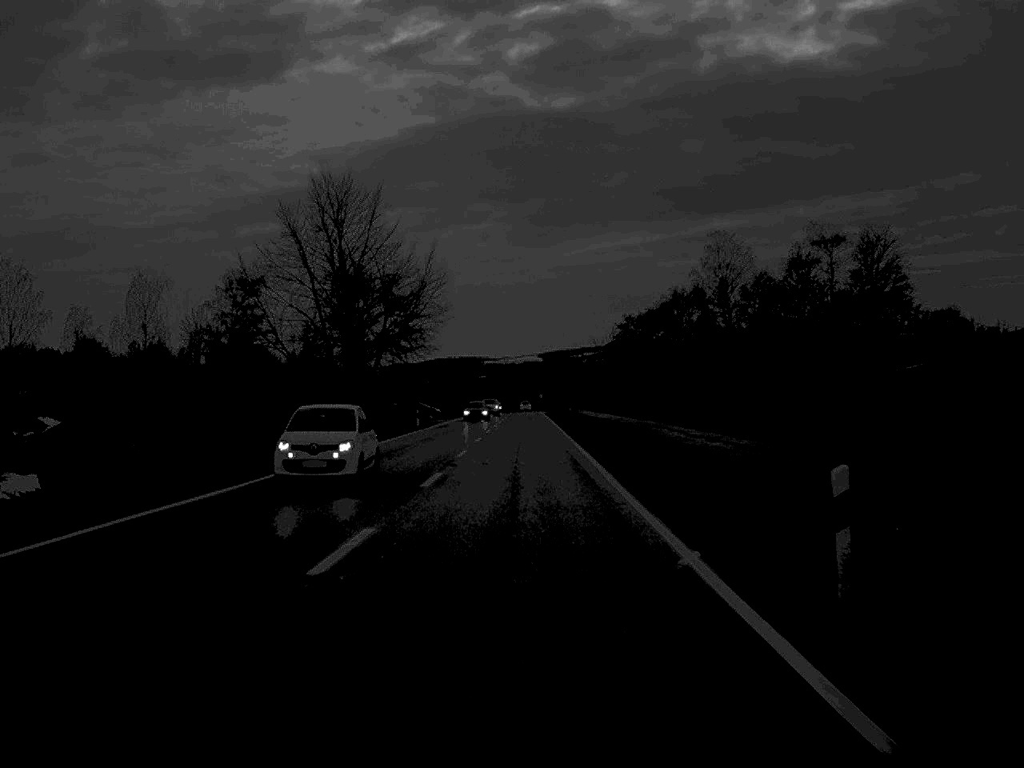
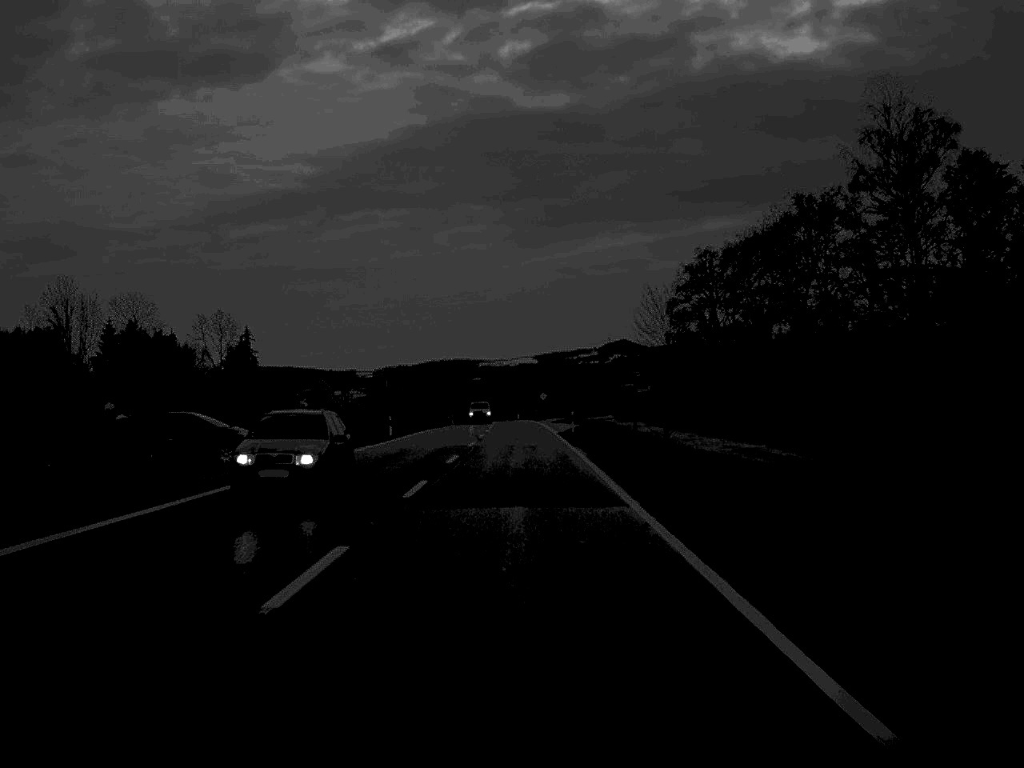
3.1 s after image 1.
(+0.1, +74.9) m; 0°
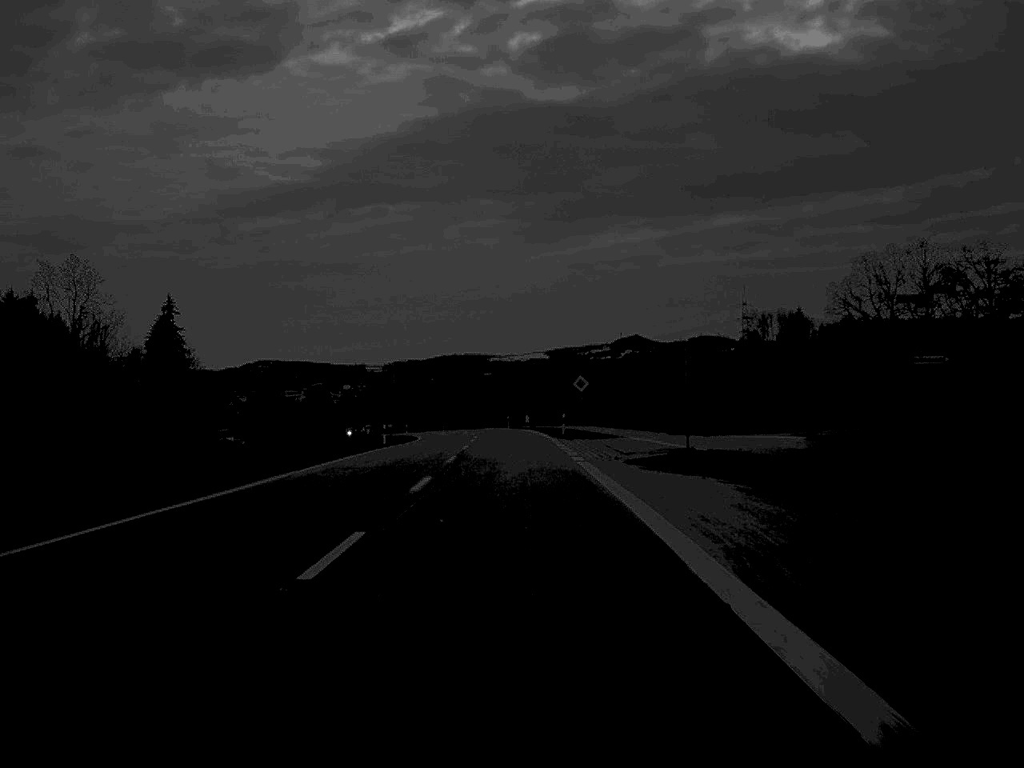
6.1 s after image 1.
(-0.2, +71.5) m; 0°
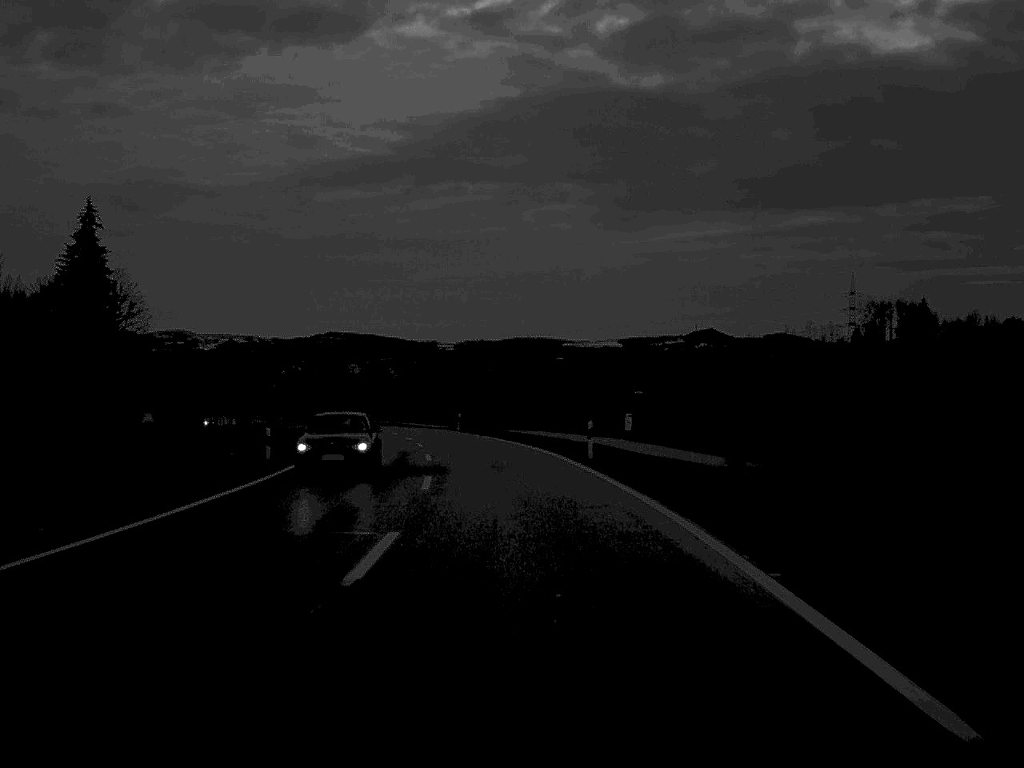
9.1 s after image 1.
(-1.3, +72.9) m; -3°
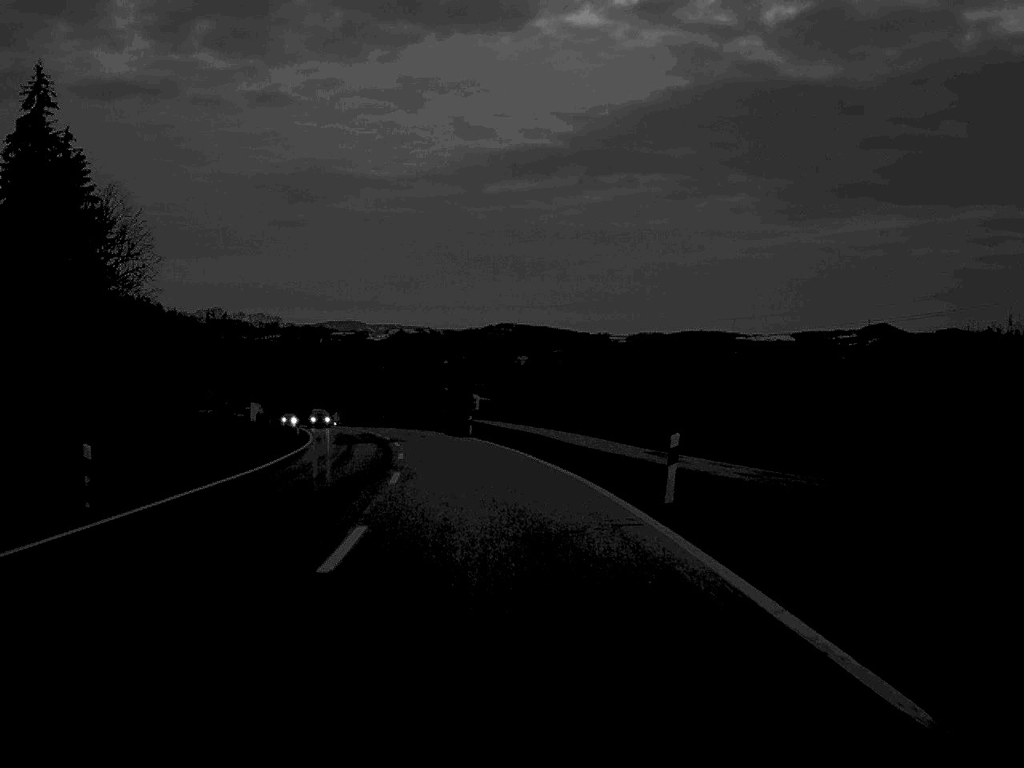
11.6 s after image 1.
(-3.6, +59.5) m; -8°
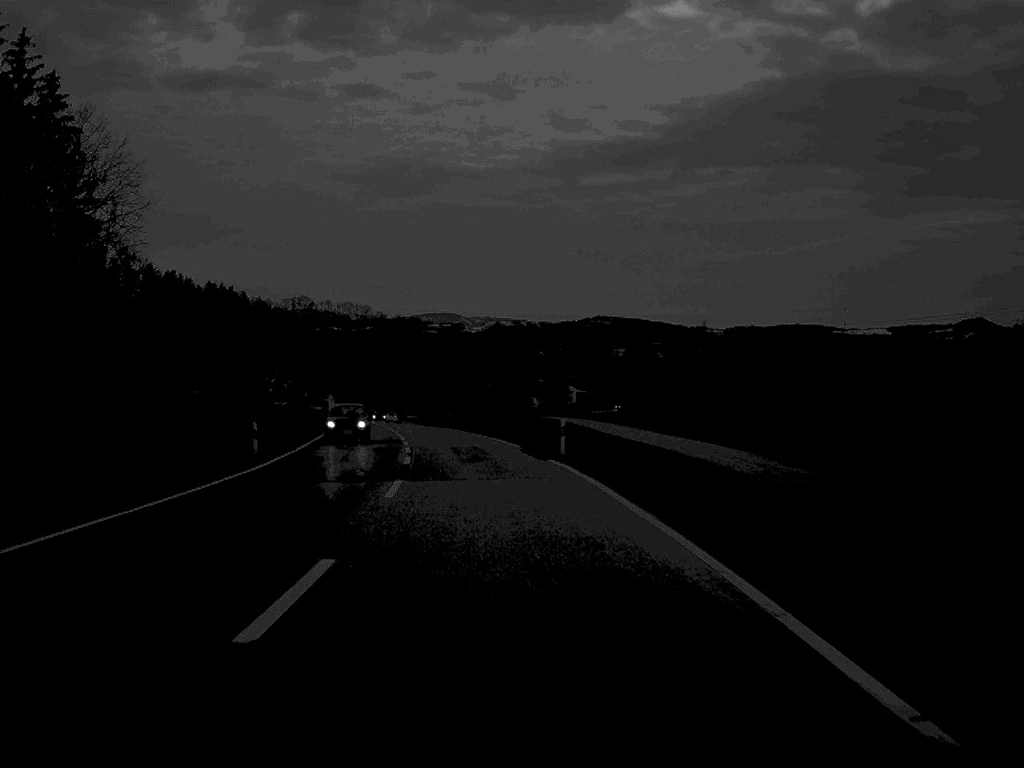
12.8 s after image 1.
(-1.0, +28.0) m; -4°
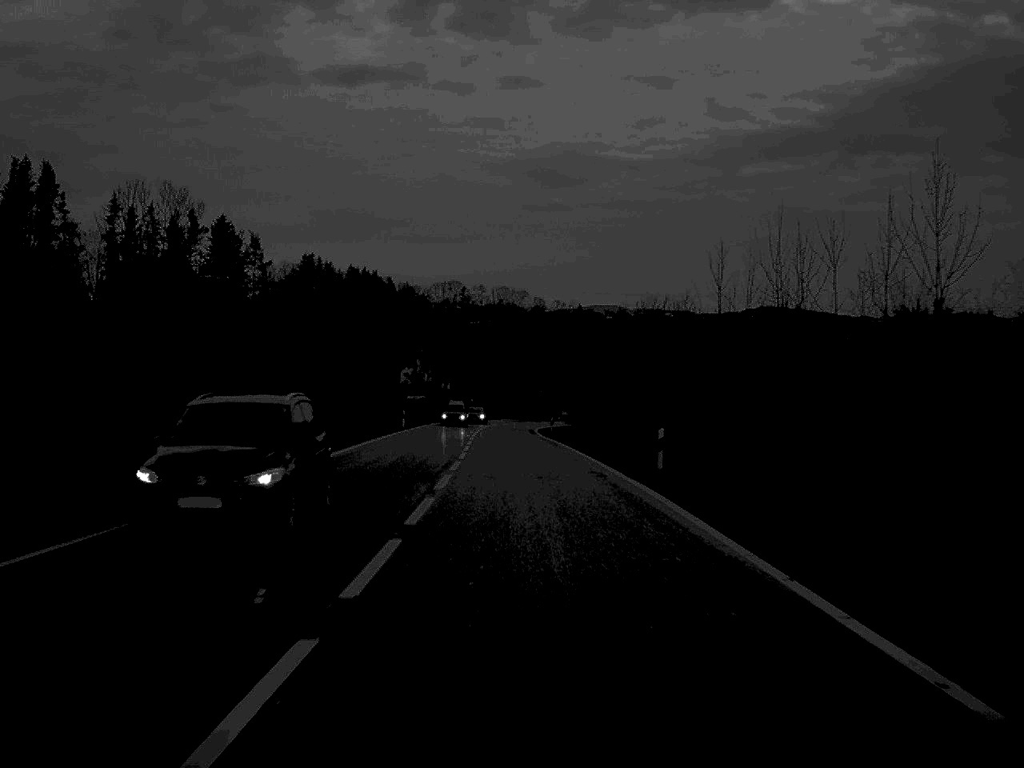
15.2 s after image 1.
(-4.3, +59.3) m; -7°
